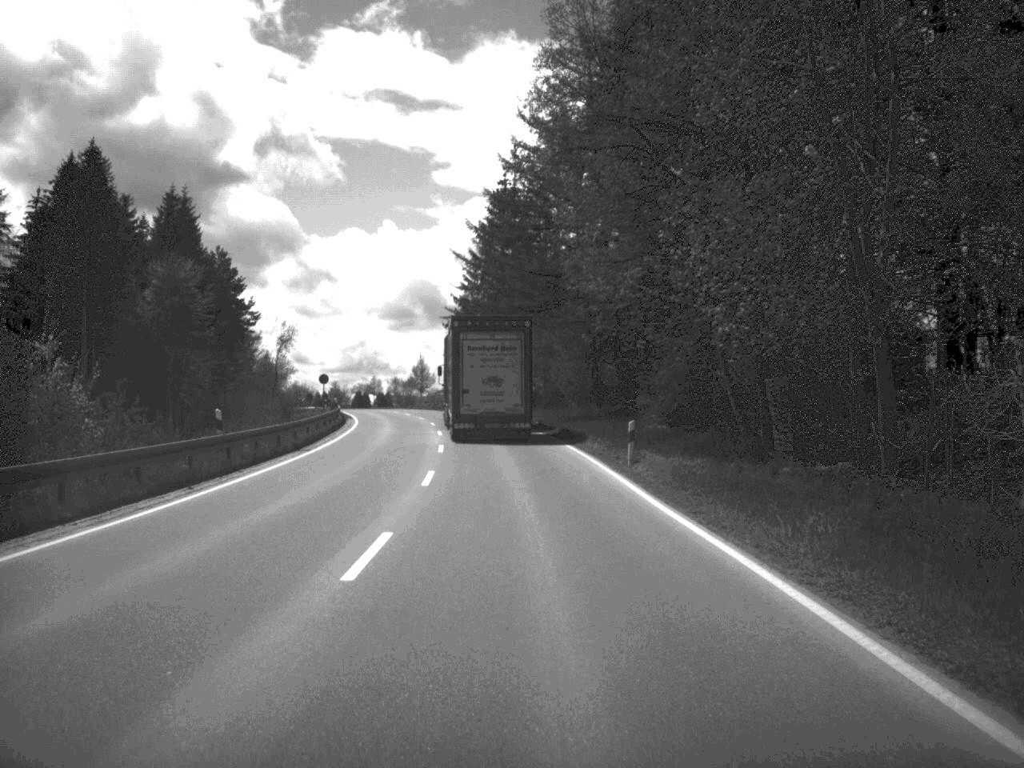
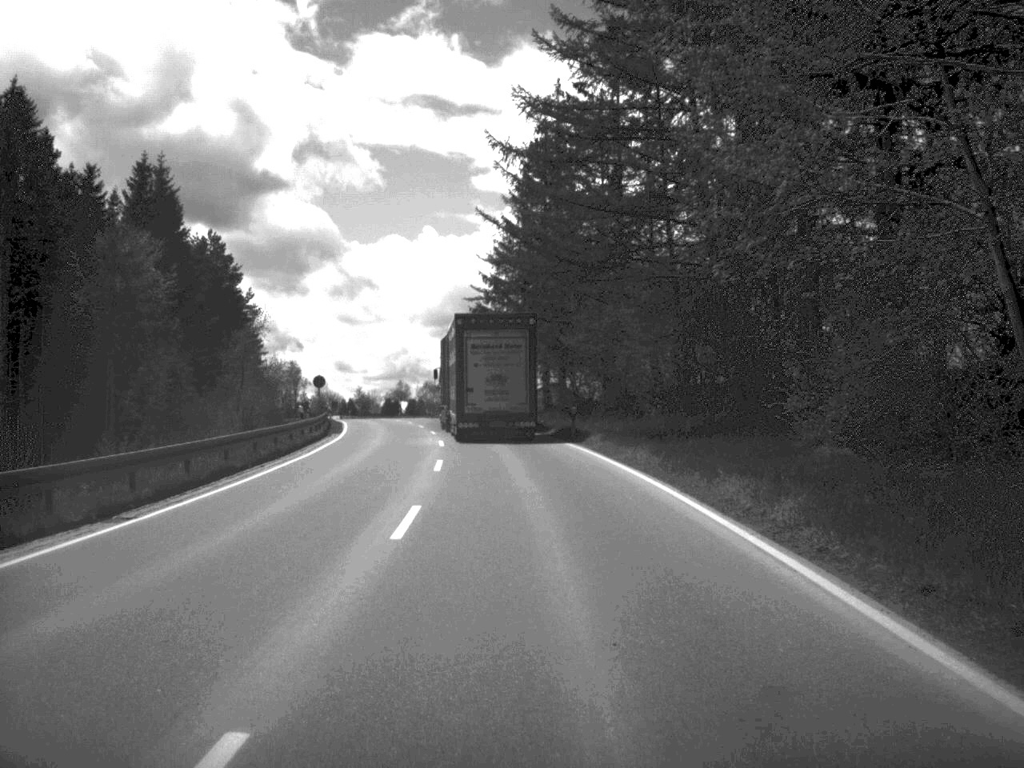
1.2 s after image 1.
(-0.4, +20.9) m; -2°
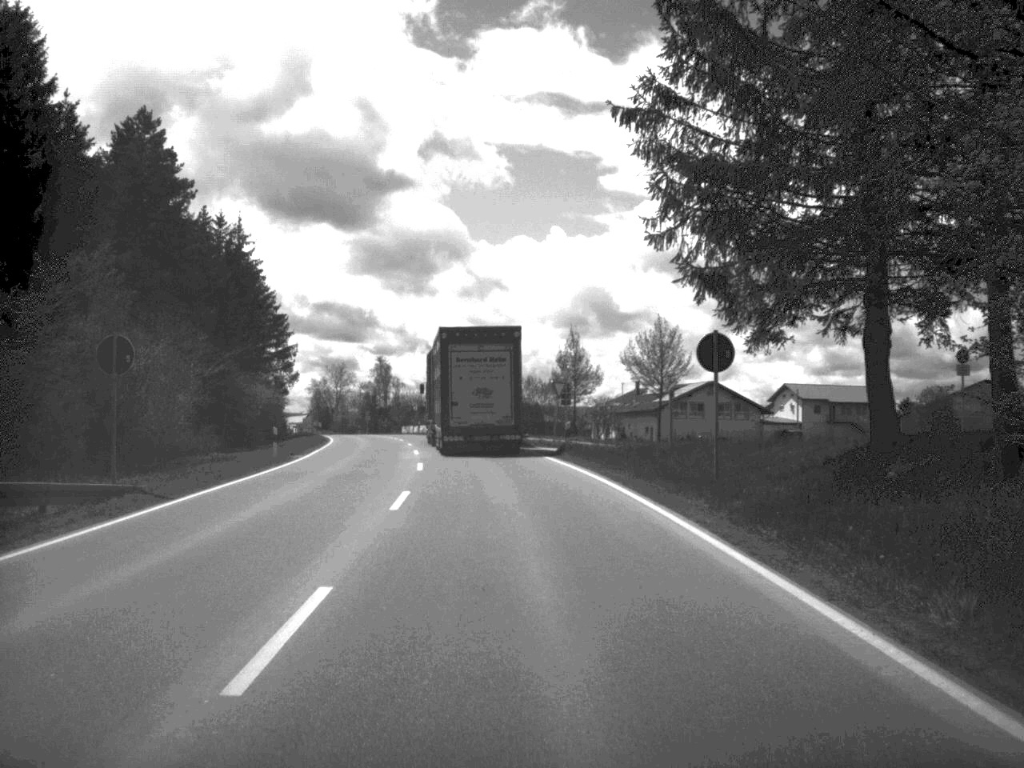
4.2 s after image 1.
(-2.6, +54.4) m; -6°
